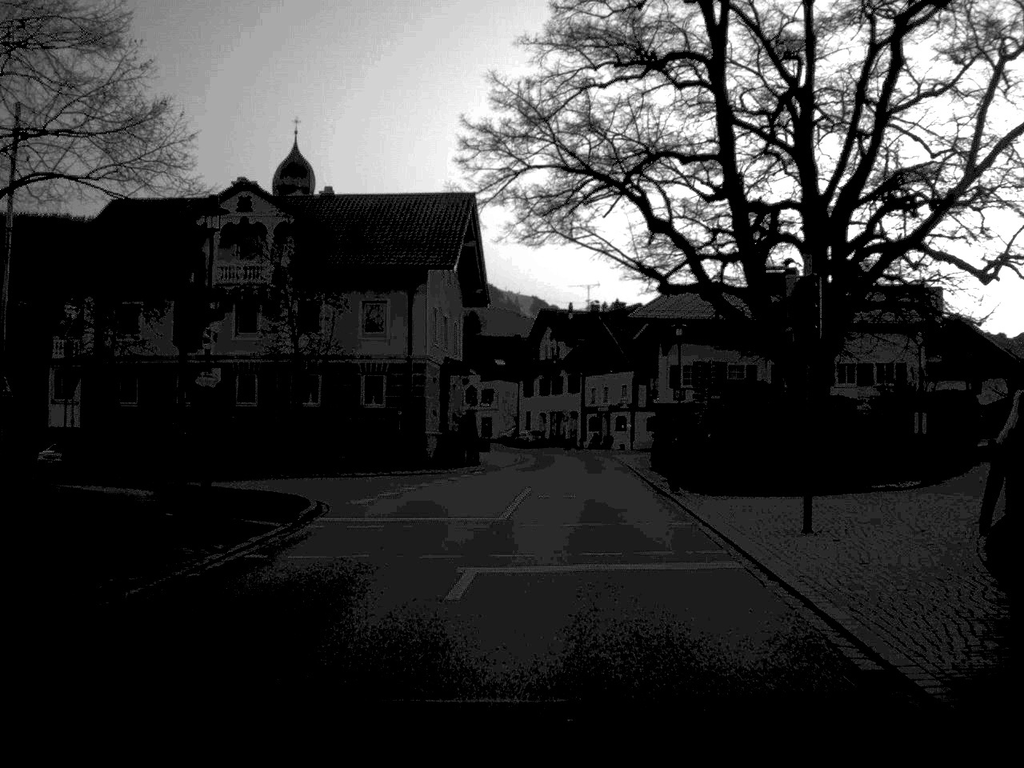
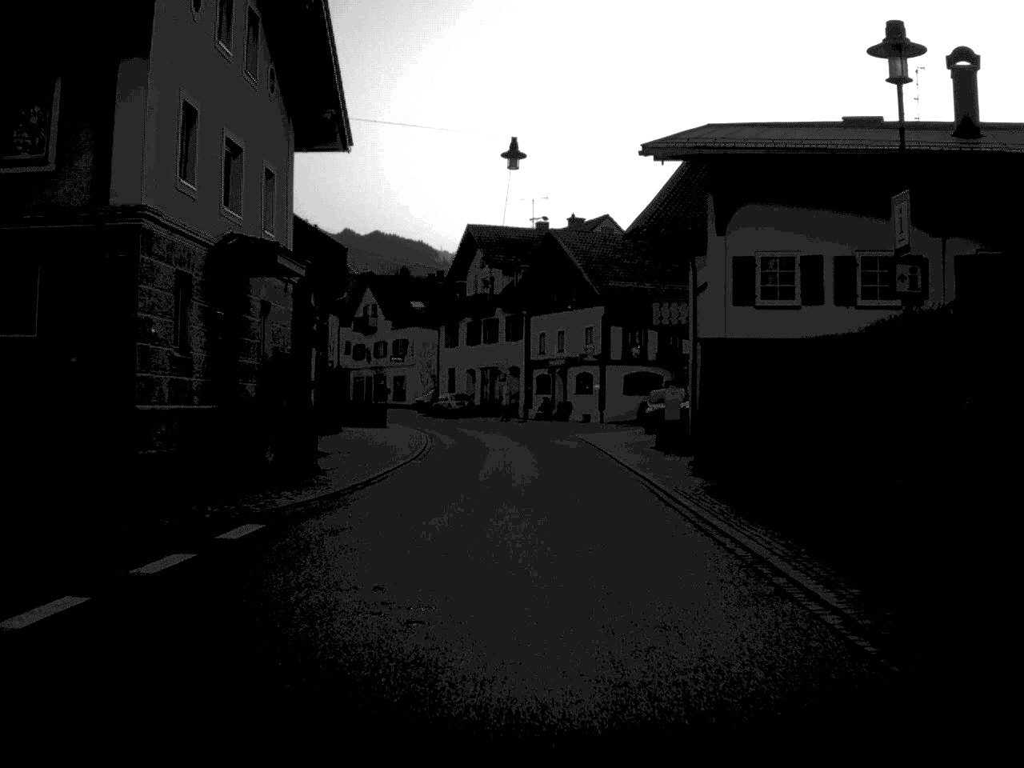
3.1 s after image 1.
(+0.8, +30.3) m; +3°
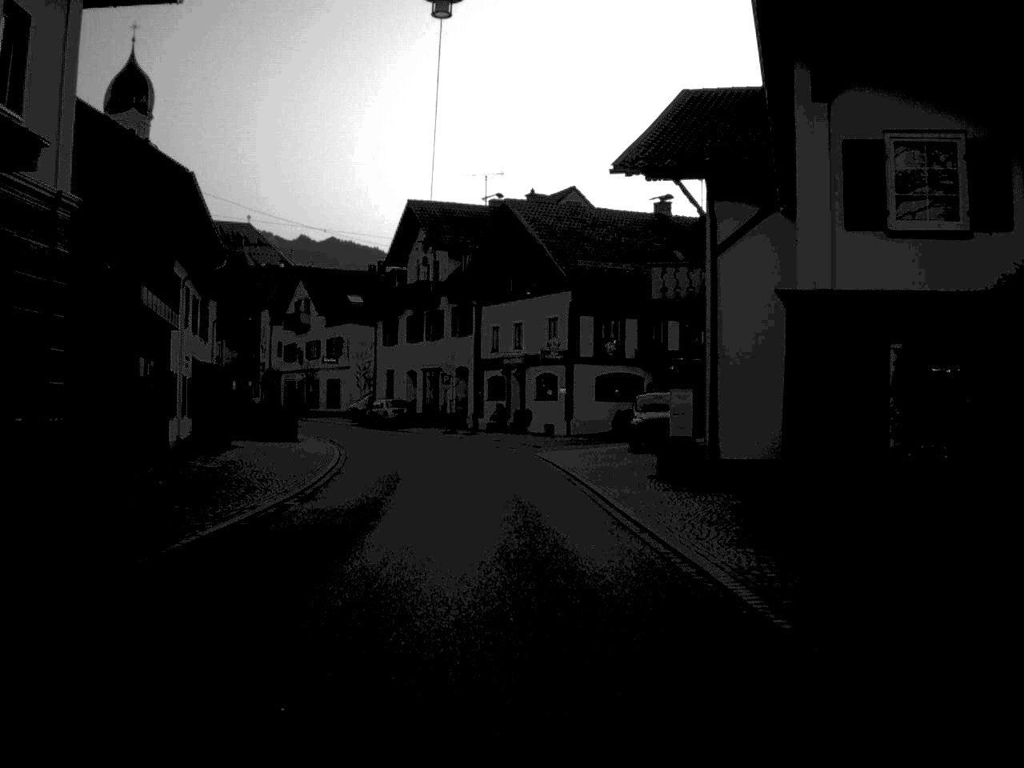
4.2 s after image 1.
(+0.2, +12.1) m; +2°
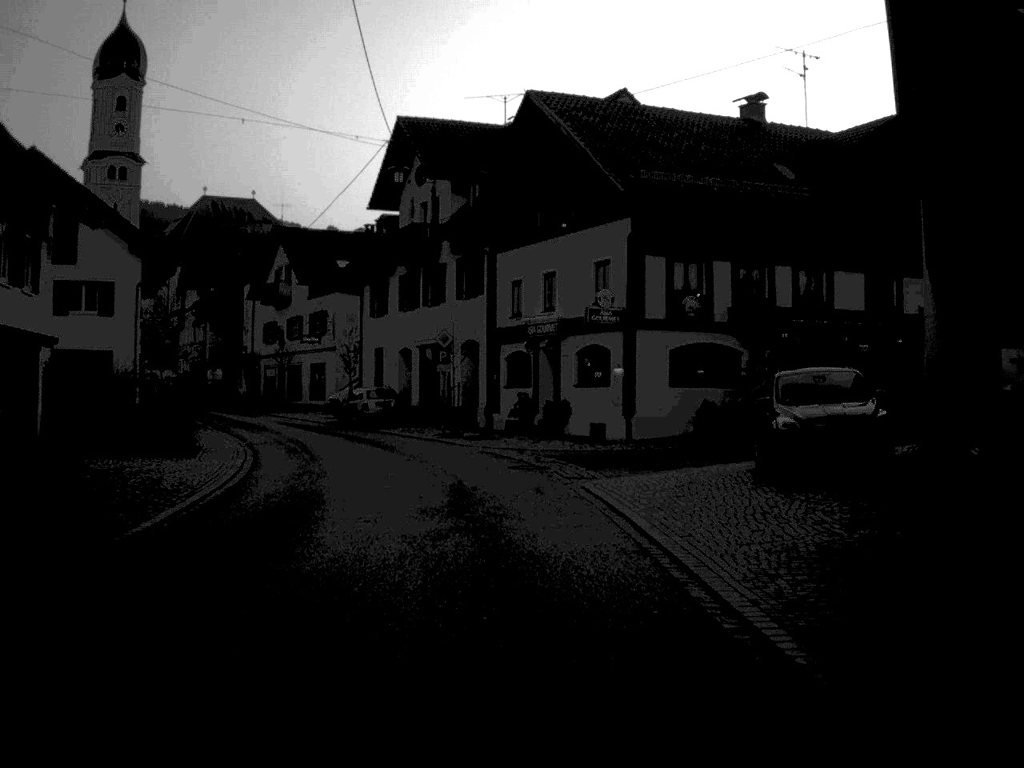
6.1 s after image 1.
(-0.1, +17.8) m; -1°
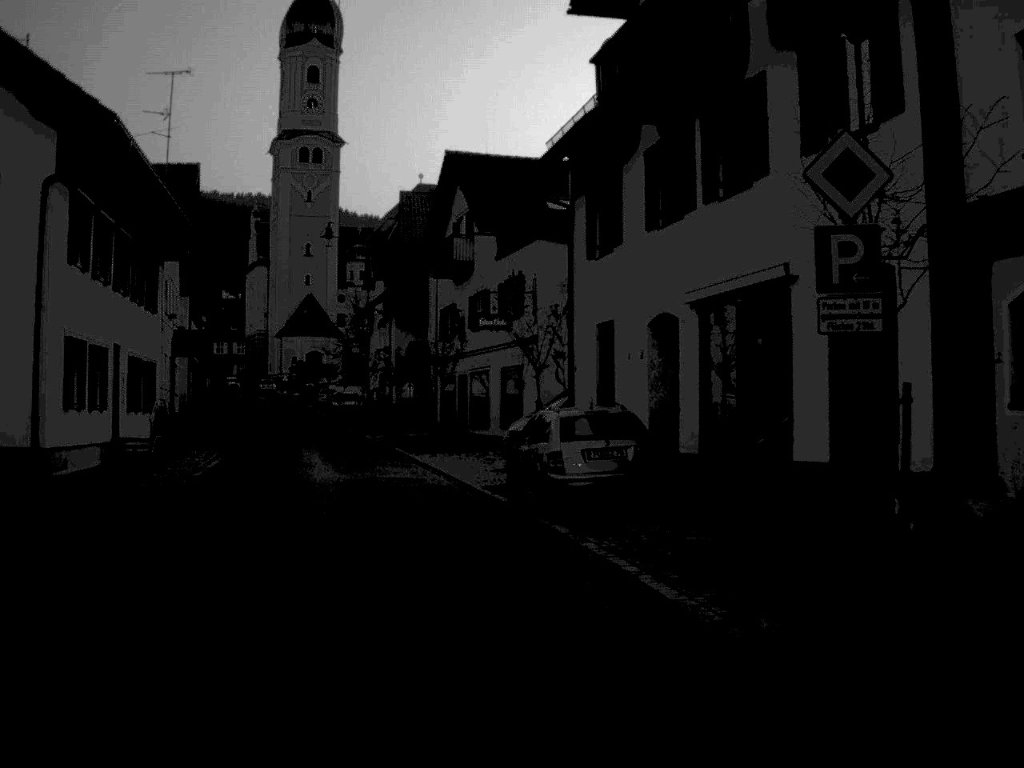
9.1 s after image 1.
(-2.4, +29.2) m; -11°
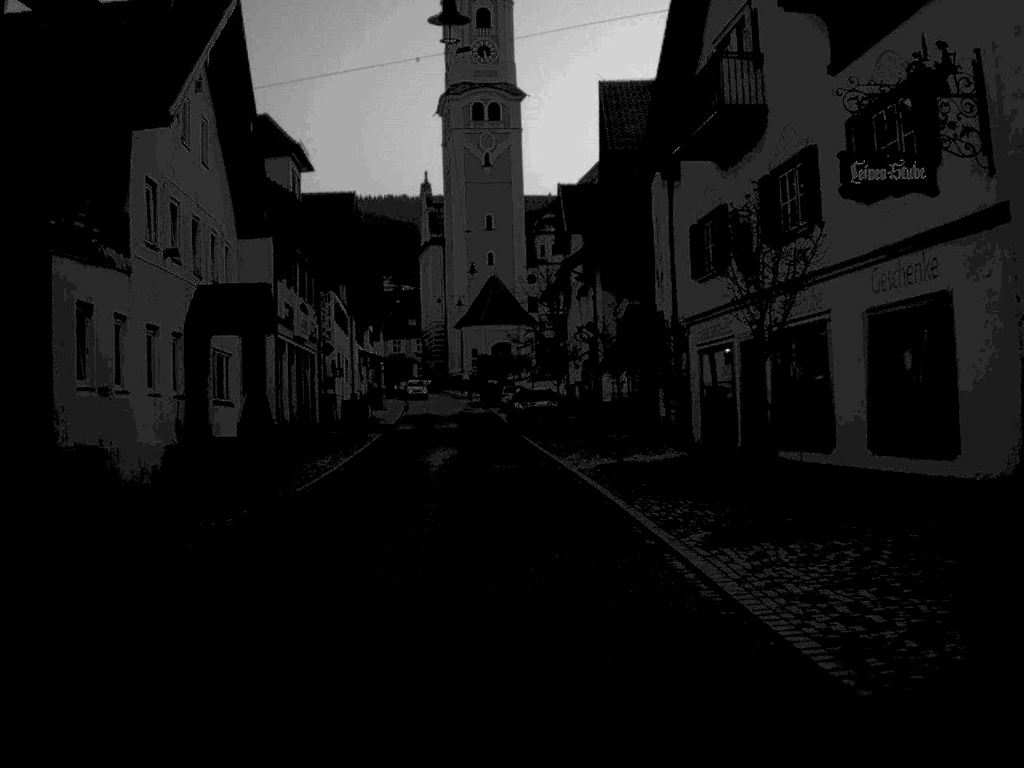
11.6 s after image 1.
(-2.6, +23.8) m; -9°
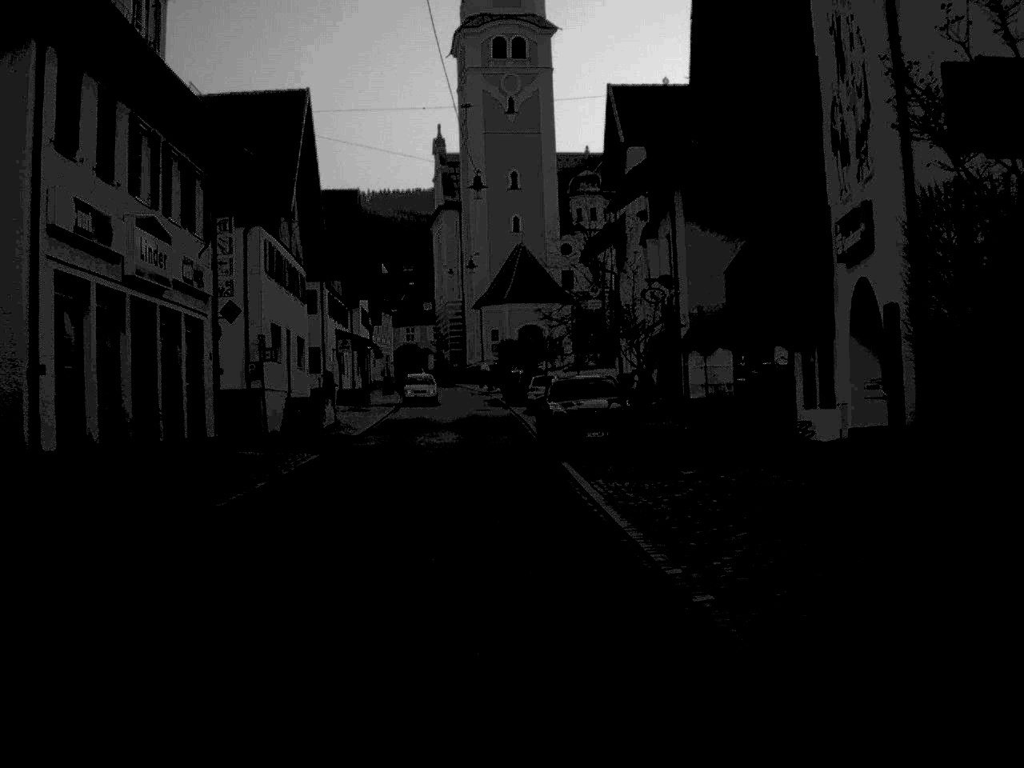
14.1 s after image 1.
(-0.2, +21.7) m; -1°
